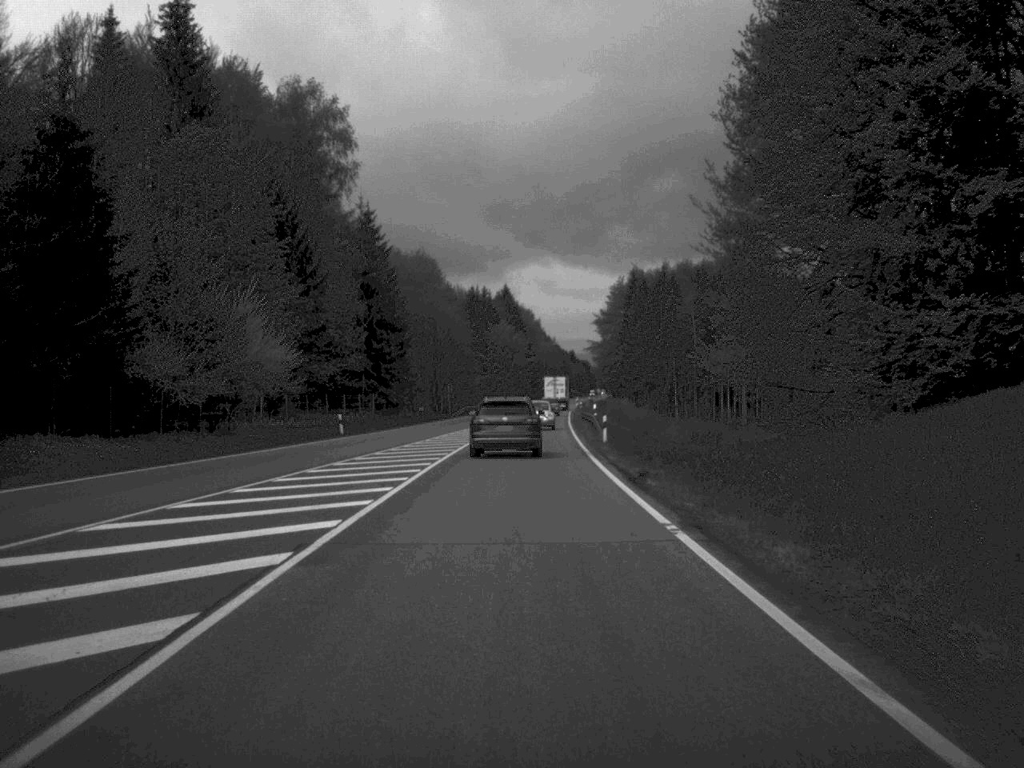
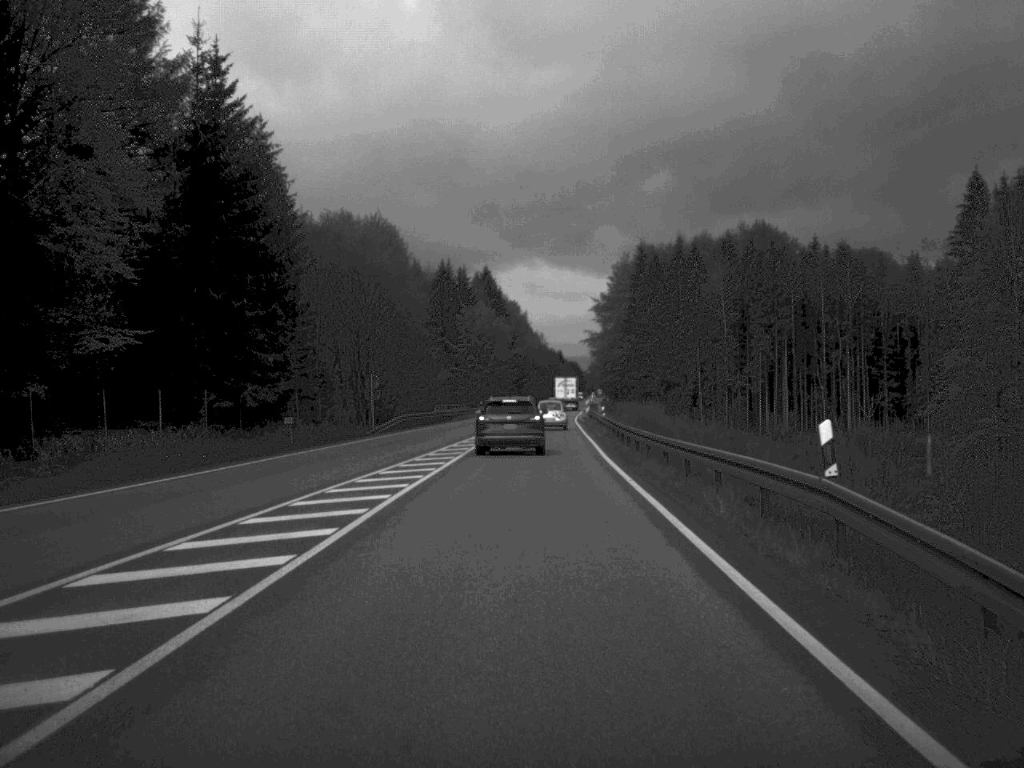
(+0.2, +47.8) m; +1°
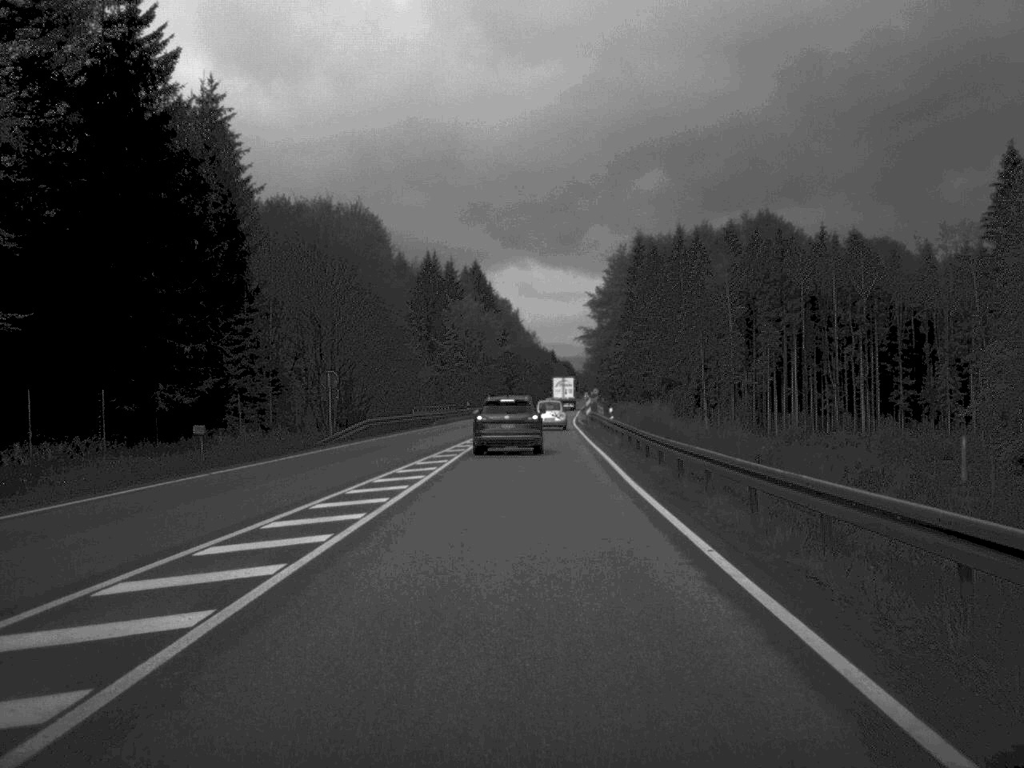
(0.0, +11.5) m; 0°
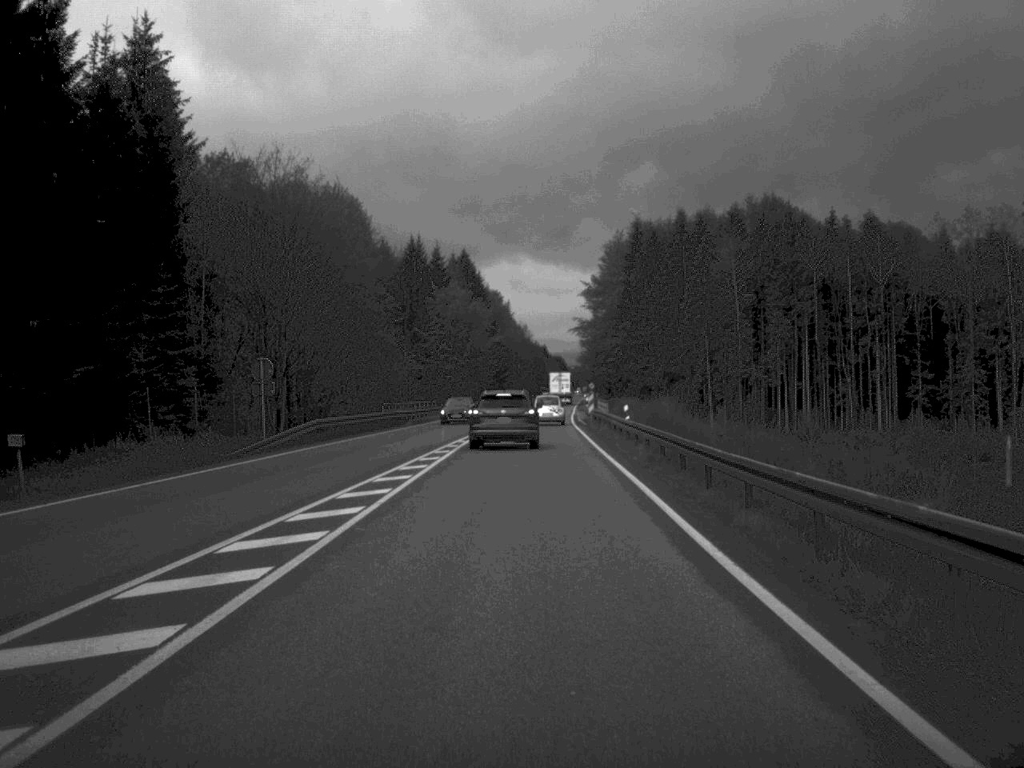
(0.0, +12.0) m; 0°
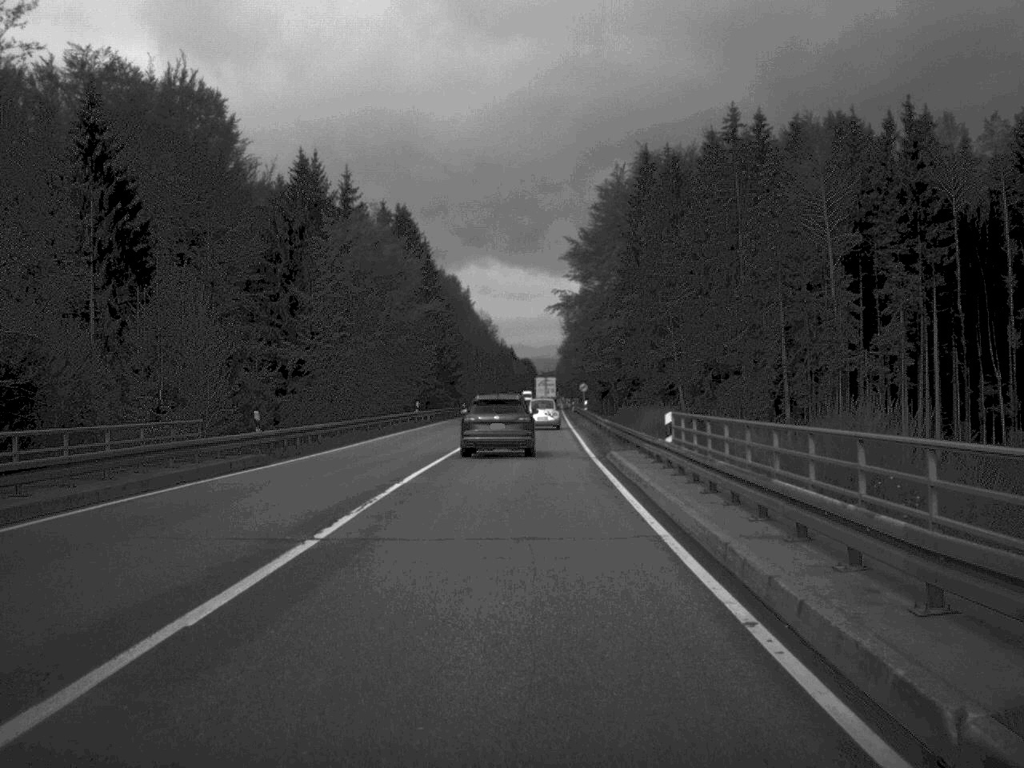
(+0.6, +60.0) m; +1°
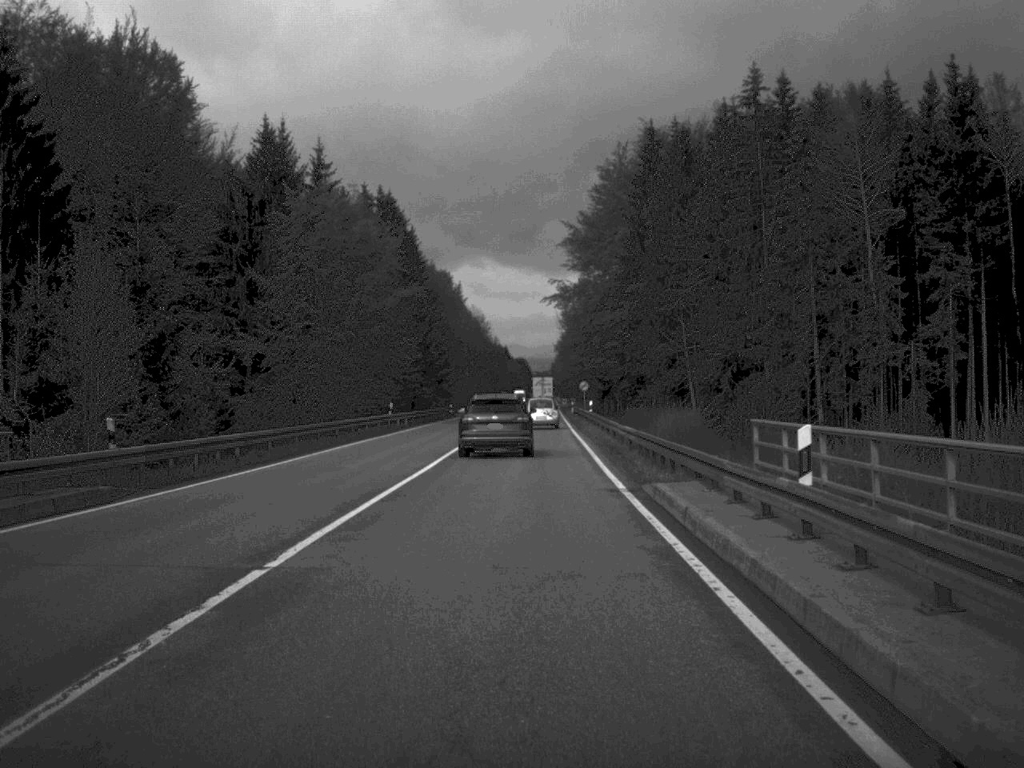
(0.0, +11.8) m; 0°
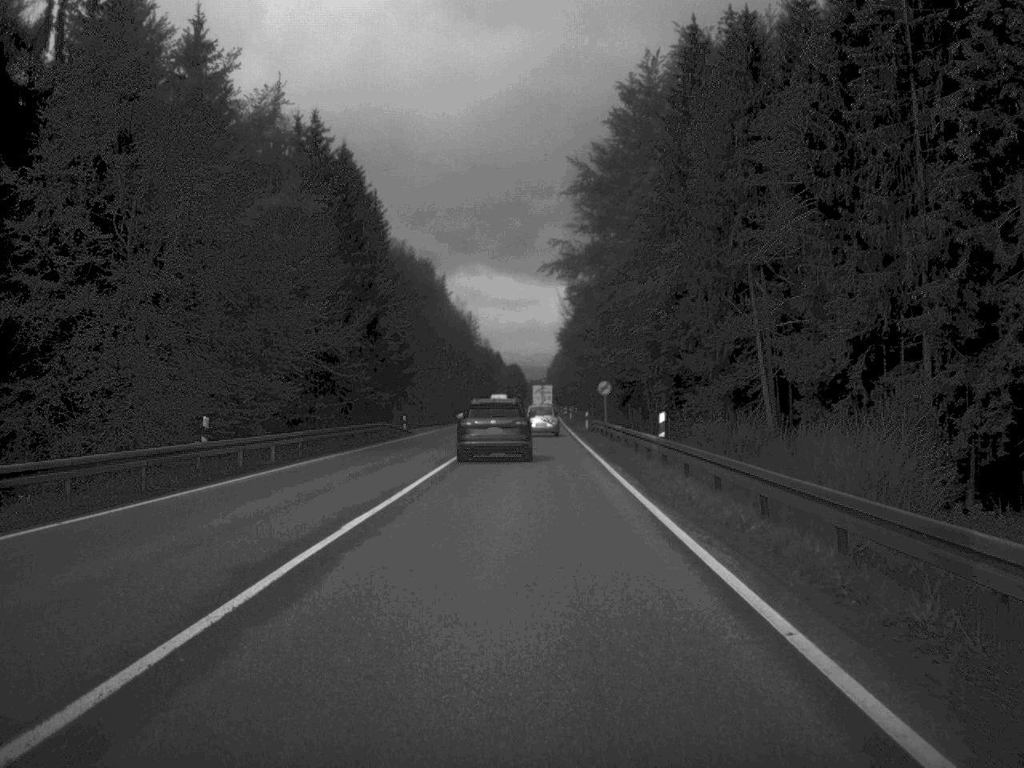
(+0.1, +35.9) m; 0°
